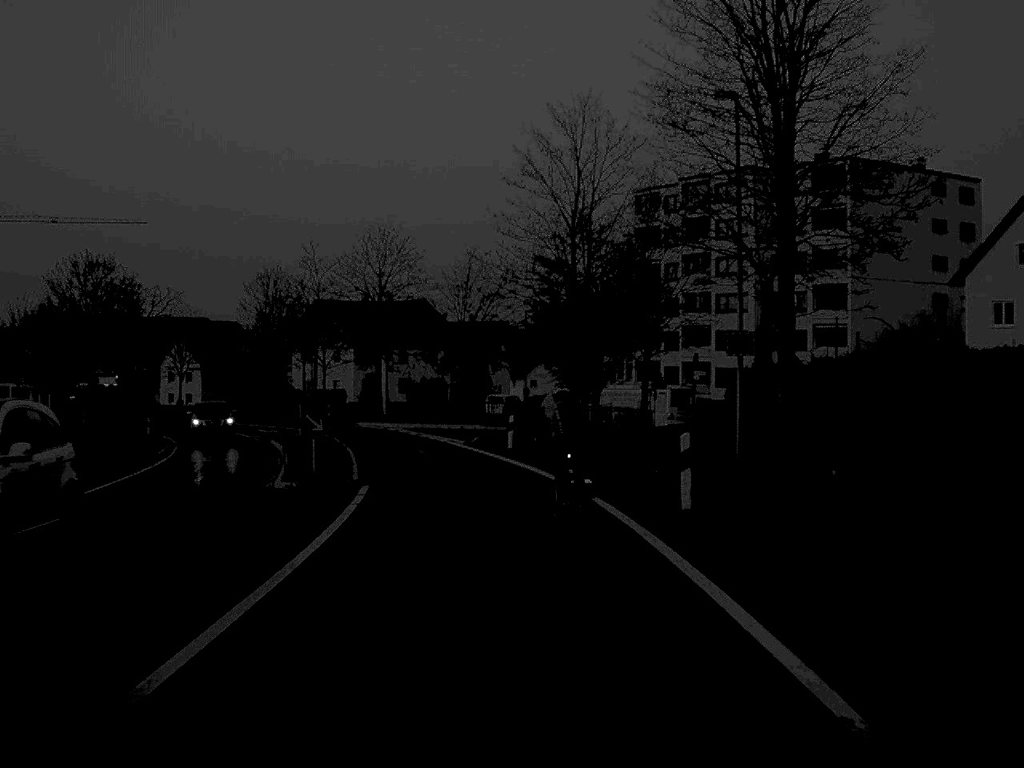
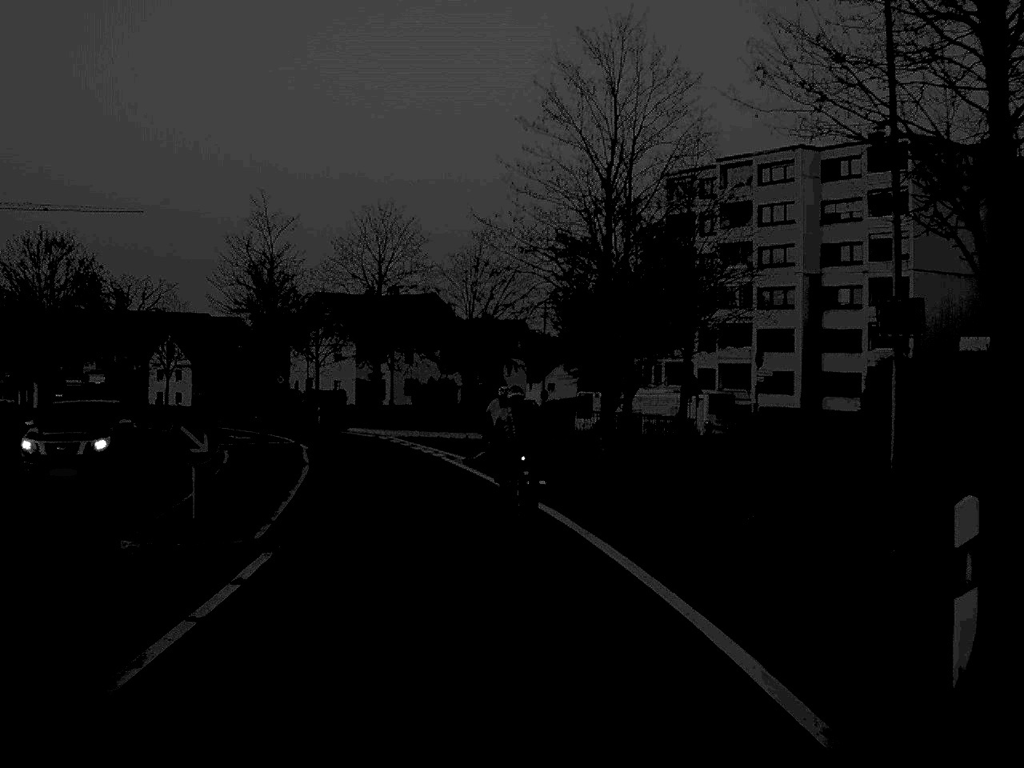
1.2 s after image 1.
(0.0, +10.1) m; -1°
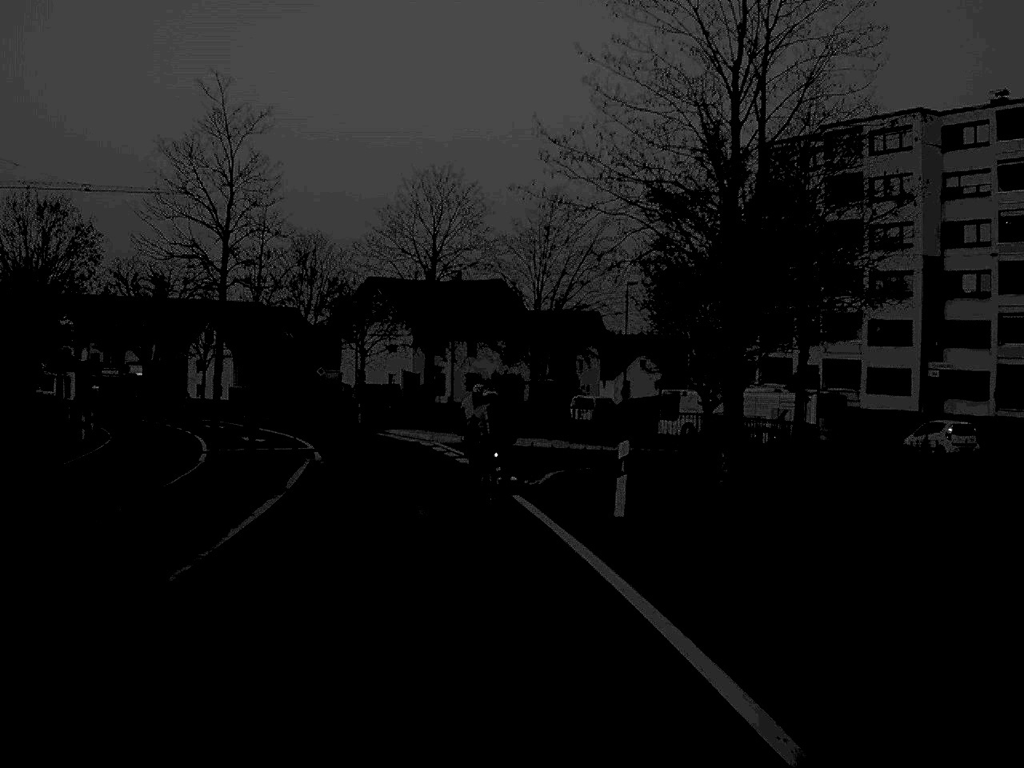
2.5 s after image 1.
(-0.3, +10.7) m; -3°
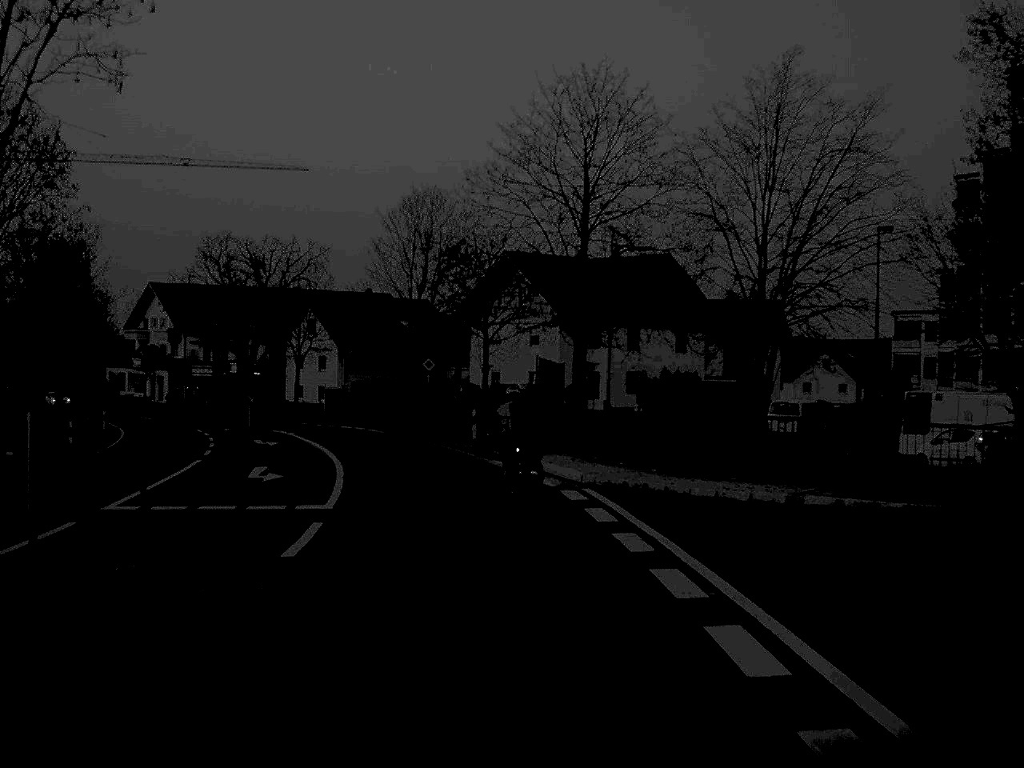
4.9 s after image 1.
(-1.3, +20.3) m; -7°
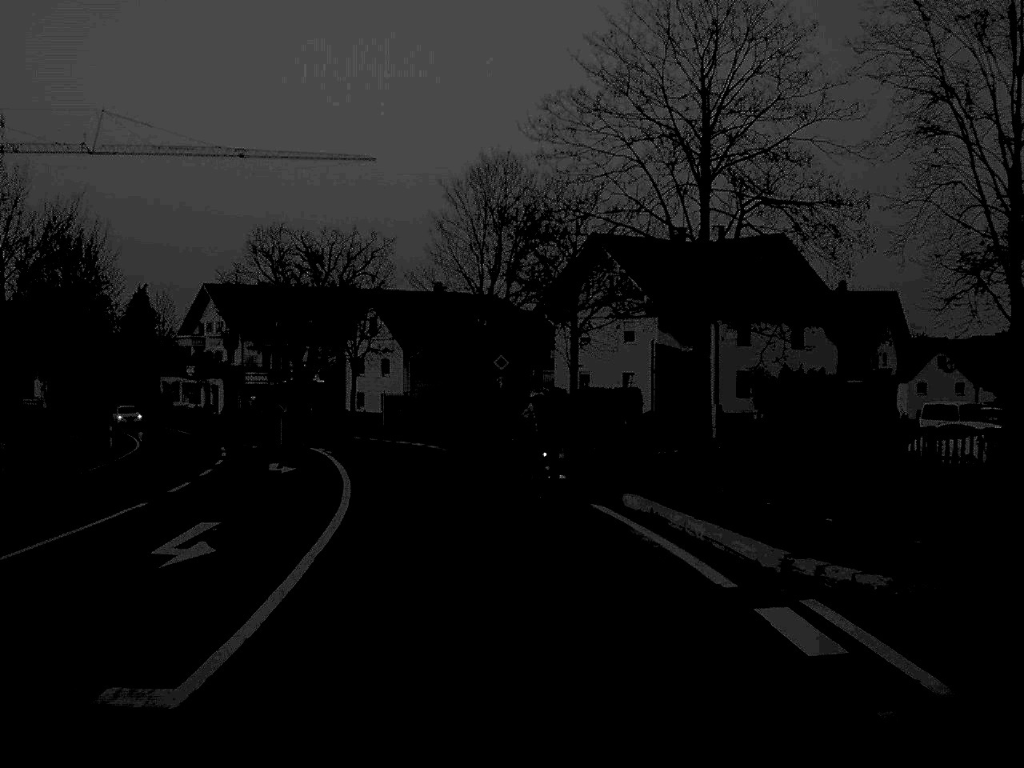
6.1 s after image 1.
(-0.4, +11.4) m; -4°
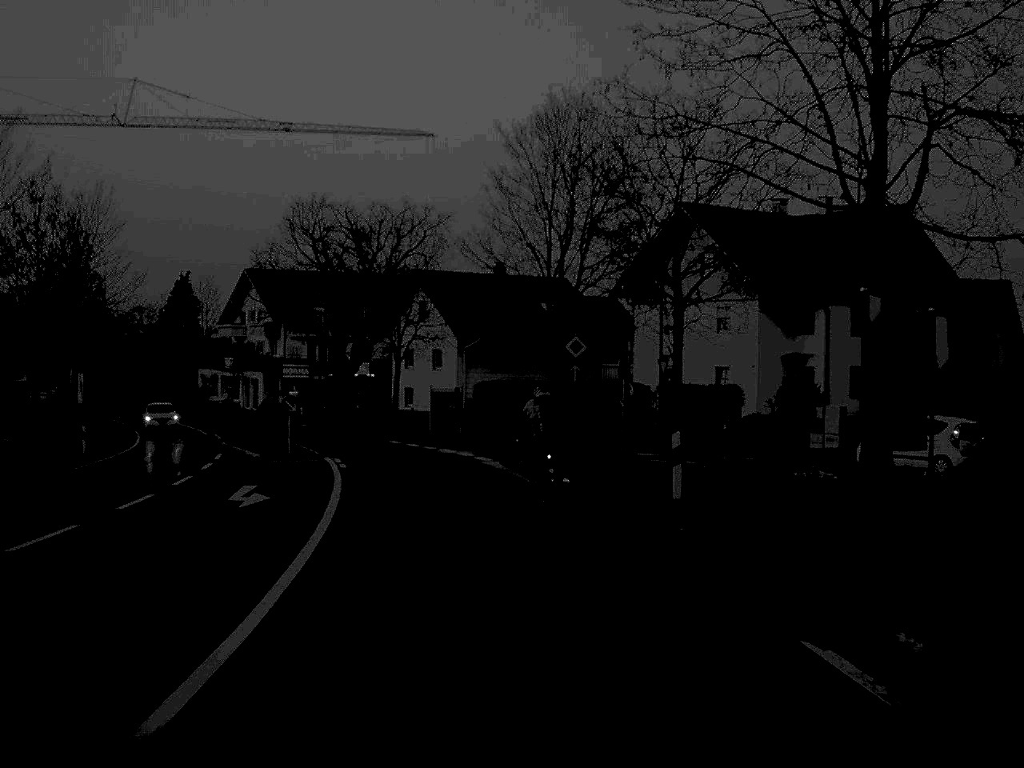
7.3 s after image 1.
(-0.3, +10.8) m; -3°
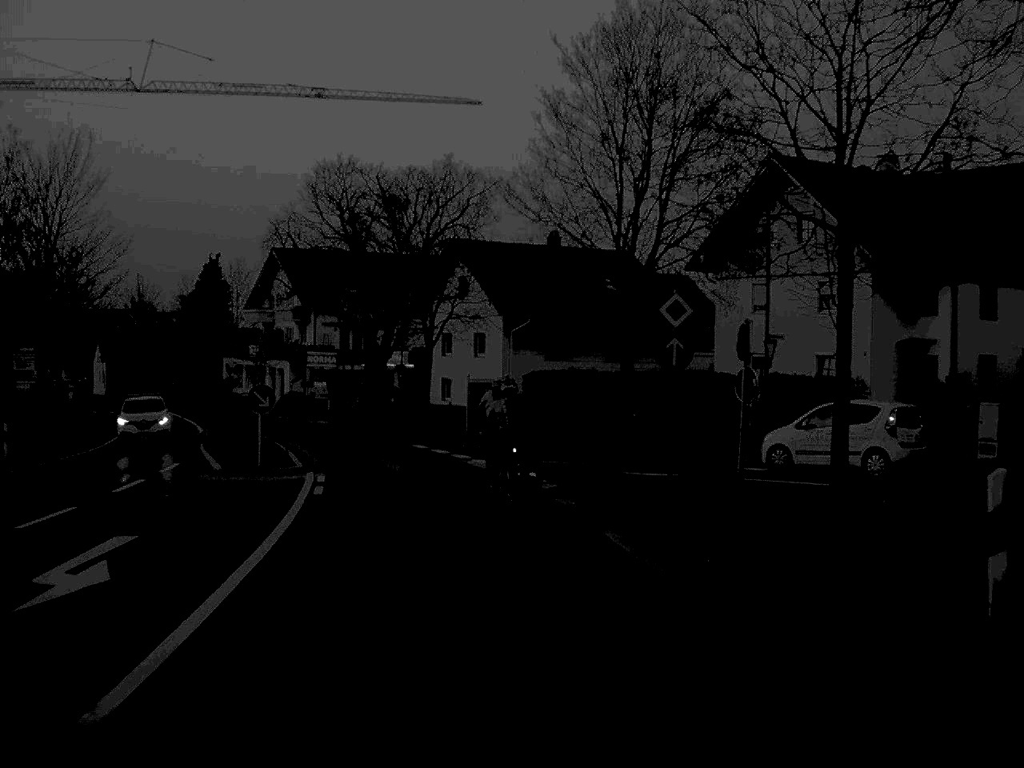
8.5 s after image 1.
(-0.2, +10.7) m; -2°
